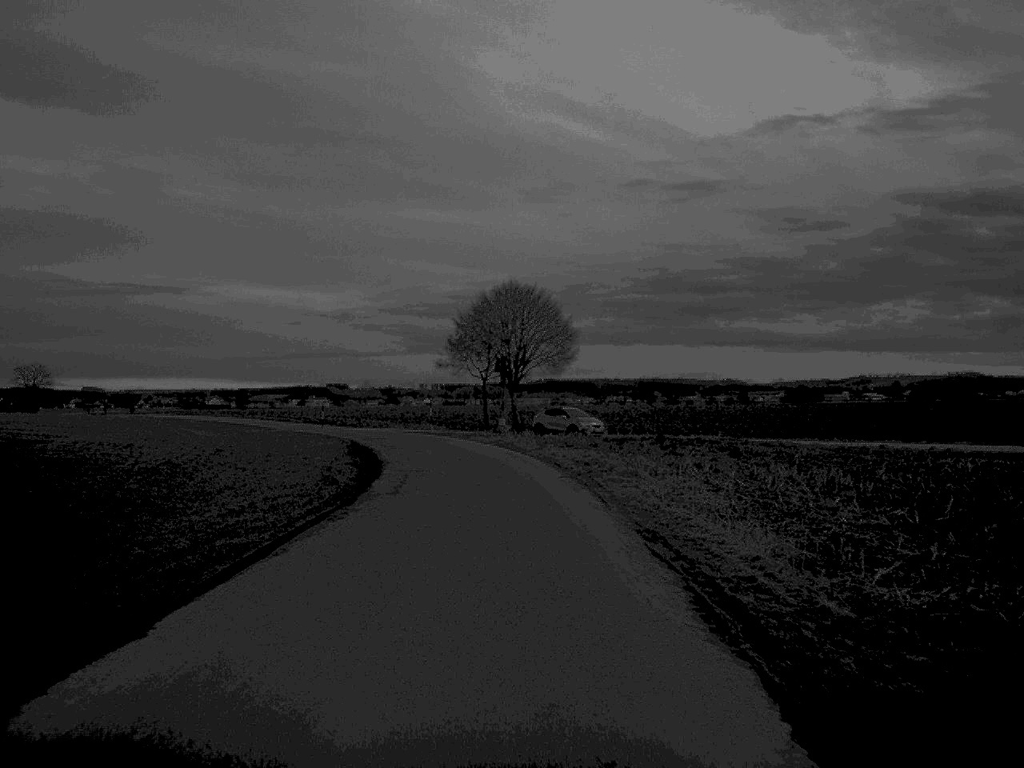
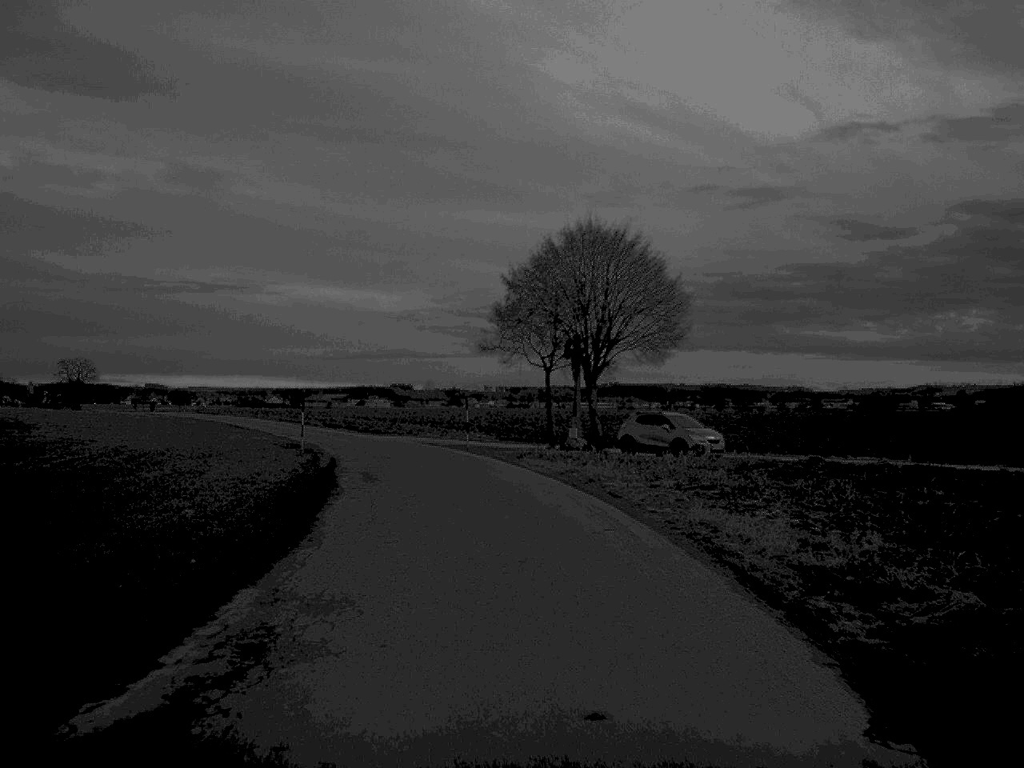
(-0.5, +21.6) m; -3°
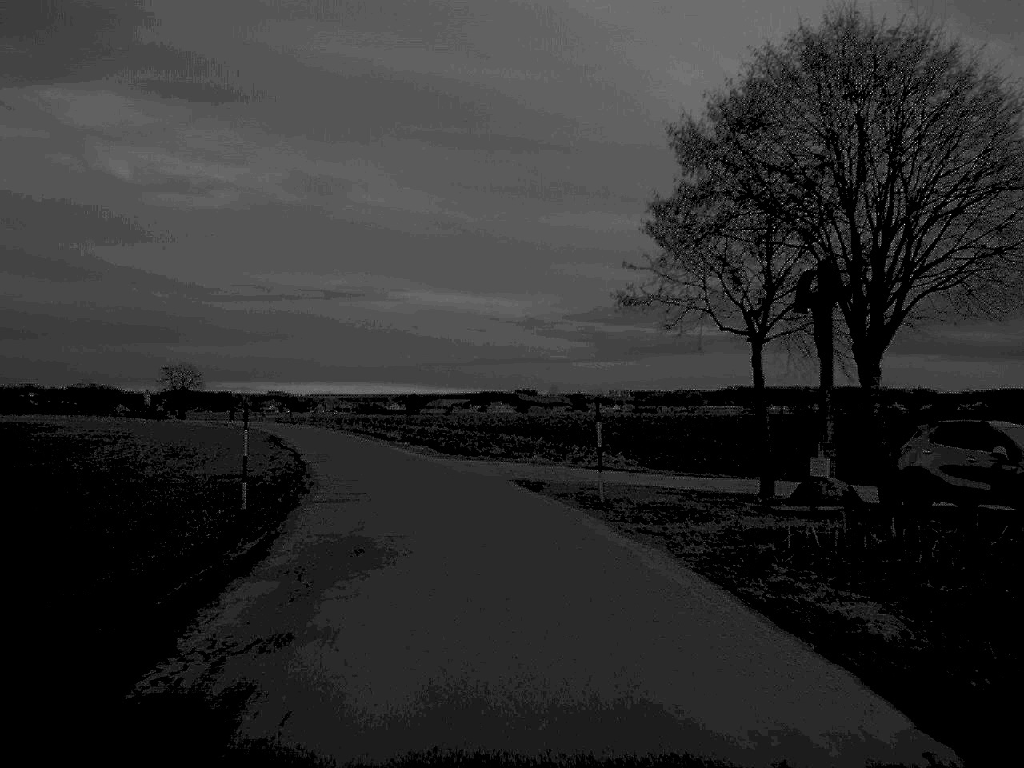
(-1.0, +22.7) m; -6°
